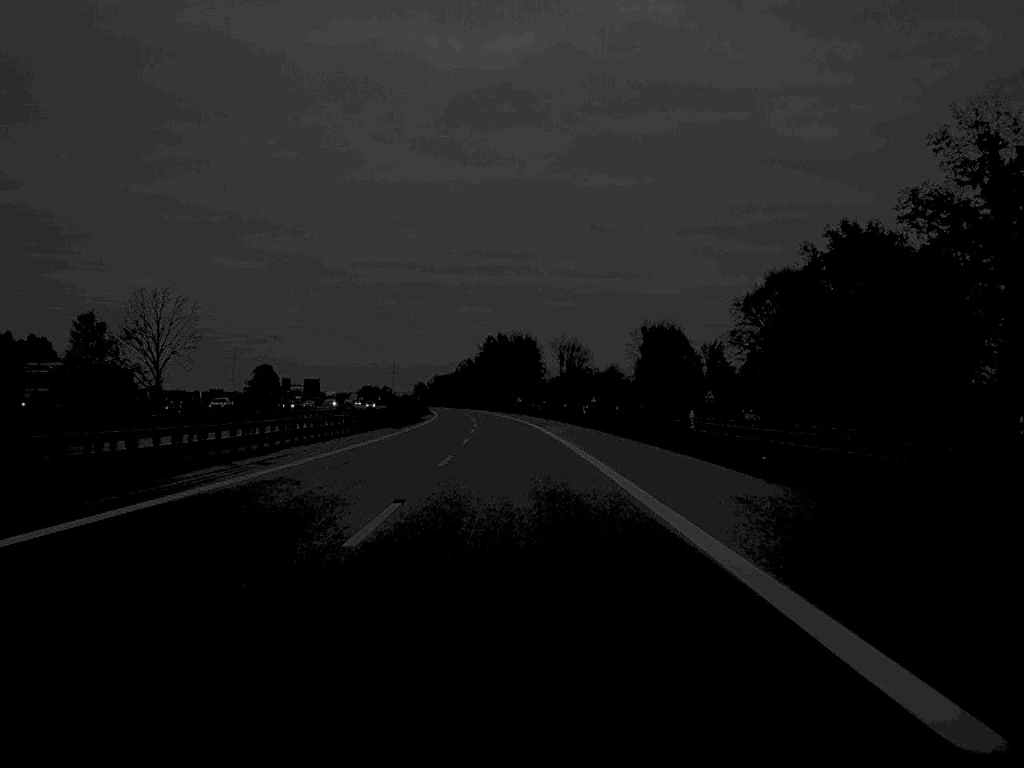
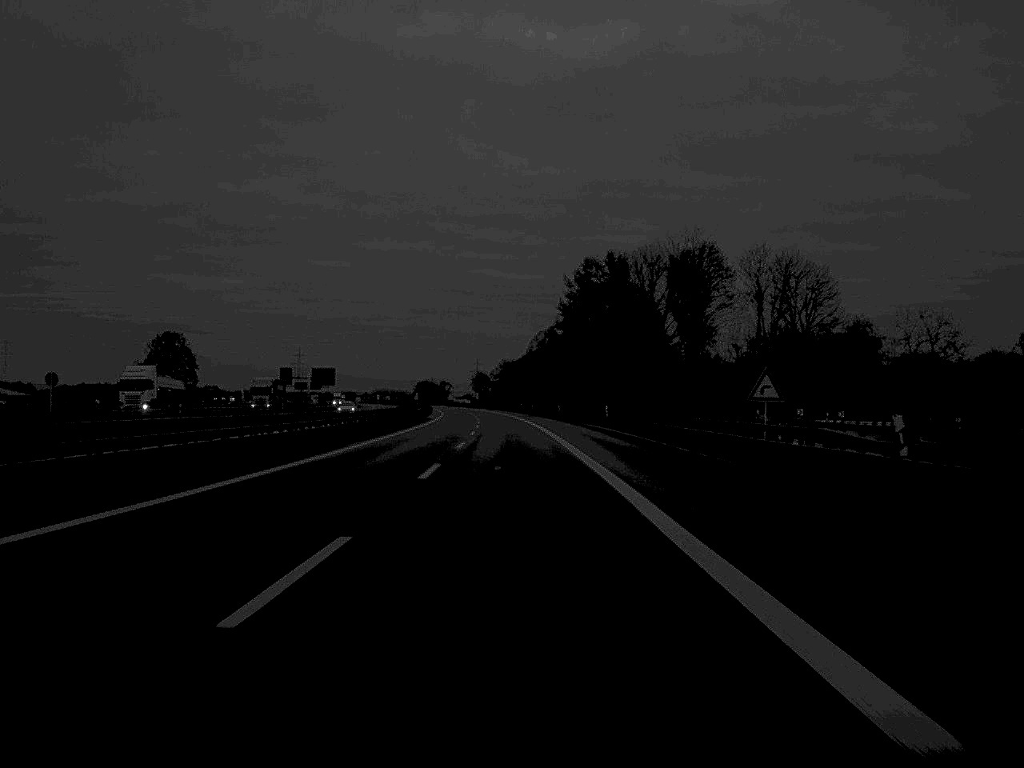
(-5.8, +166.1) m; -4°
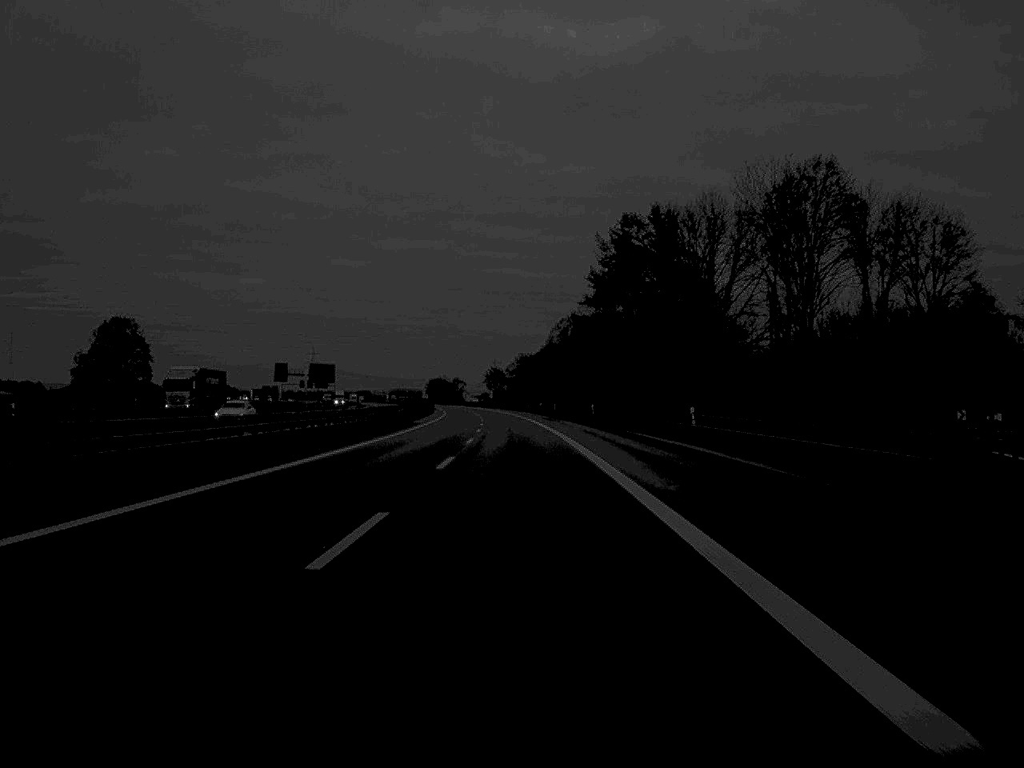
(-0.2, +31.8) m; -1°
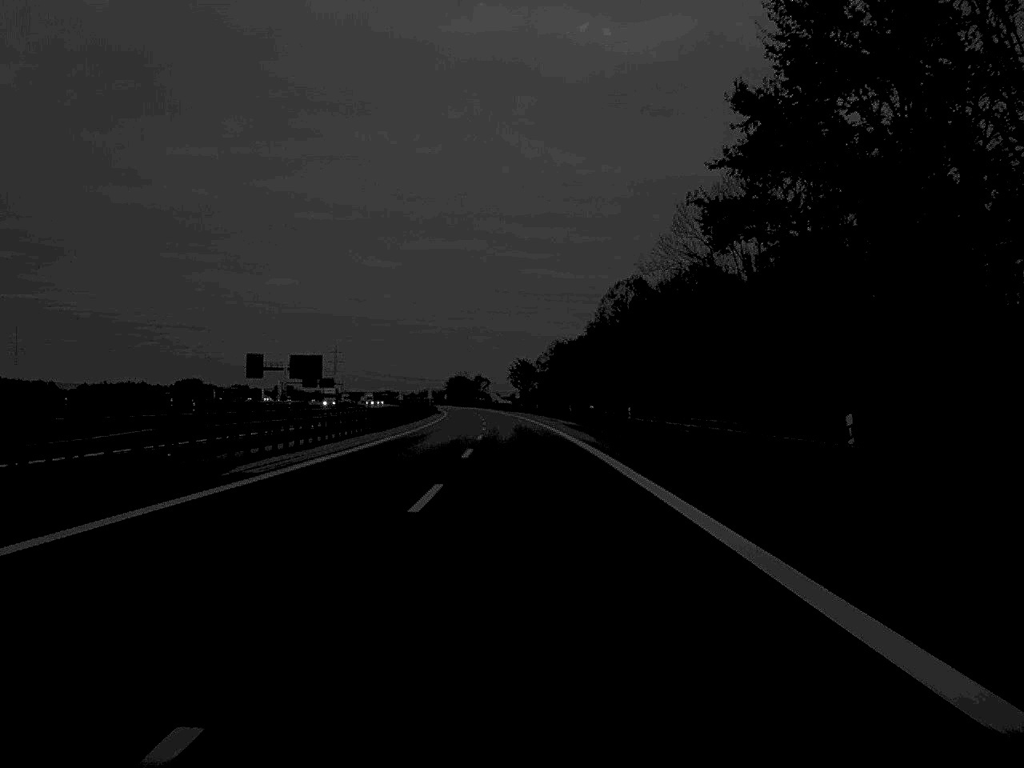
(-0.9, +66.5) m; -1°
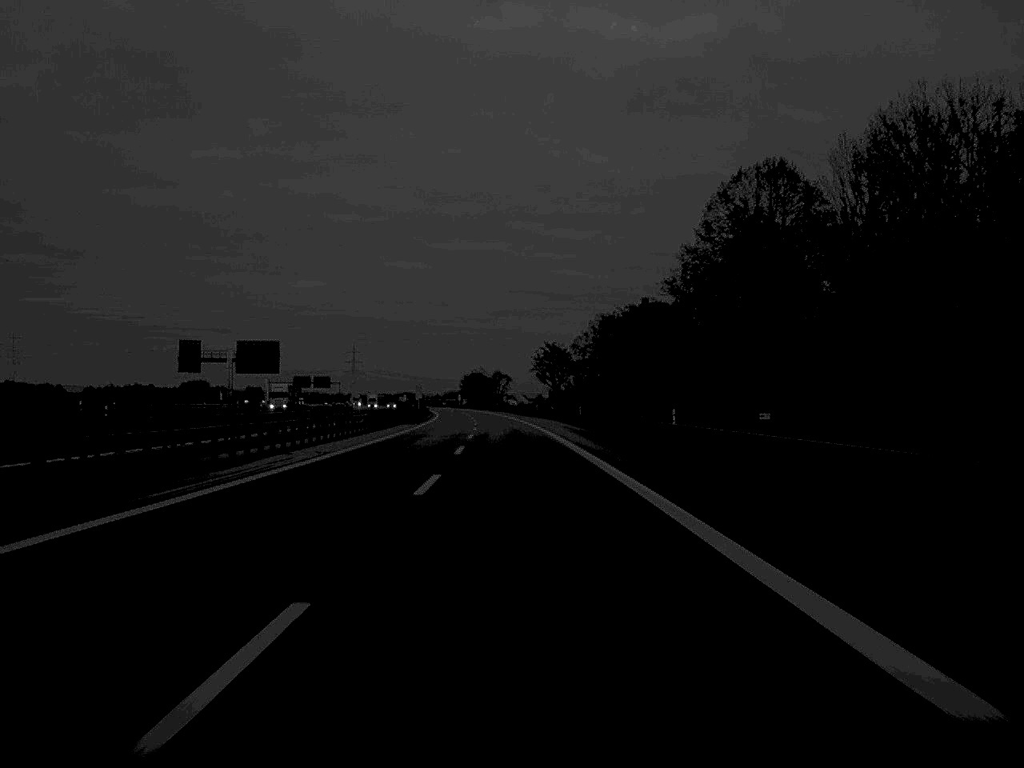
(-0.7, +68.0) m; -1°
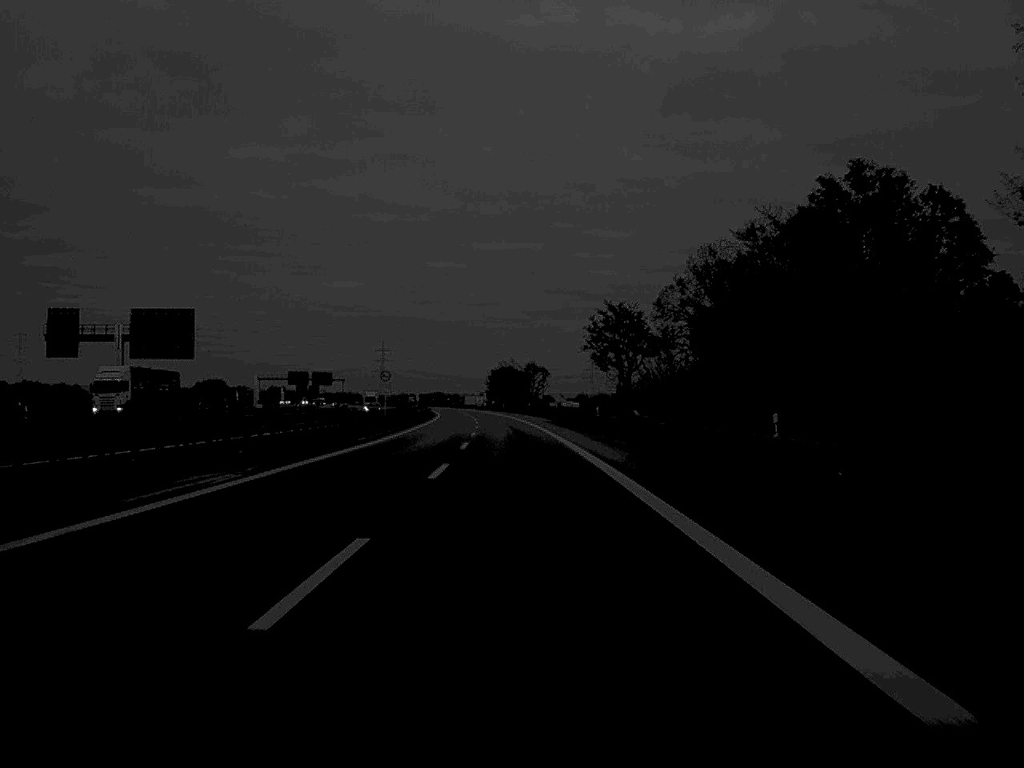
(-1.0, +66.5) m; -2°
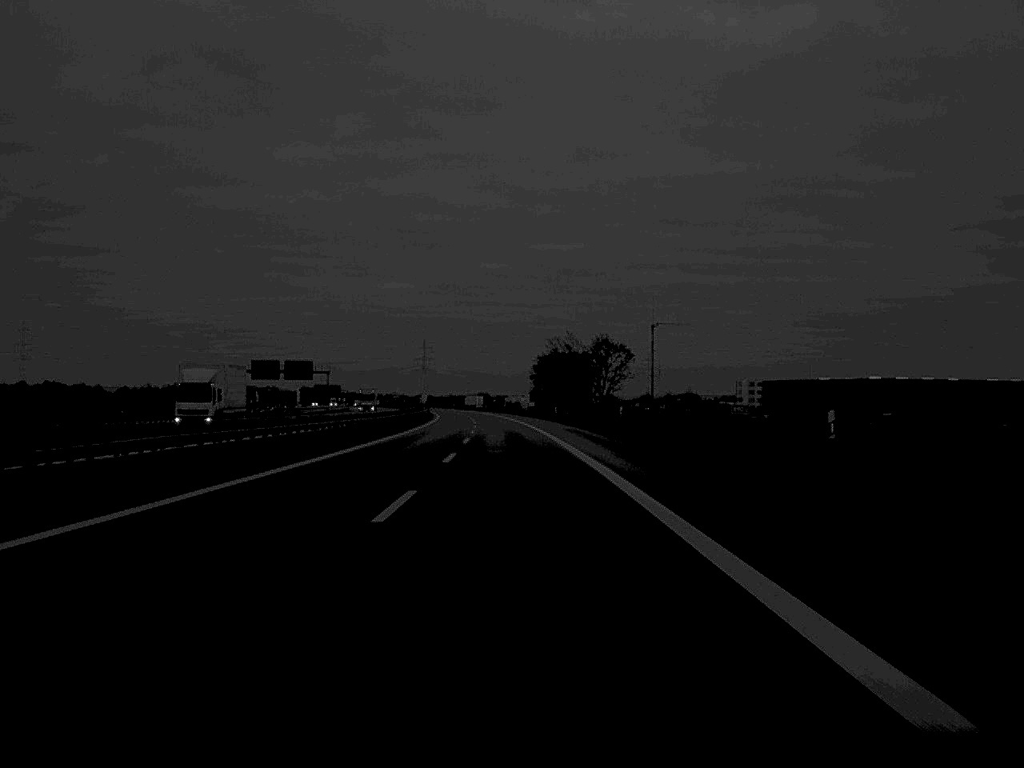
(-2.0, +99.7) m; -2°
